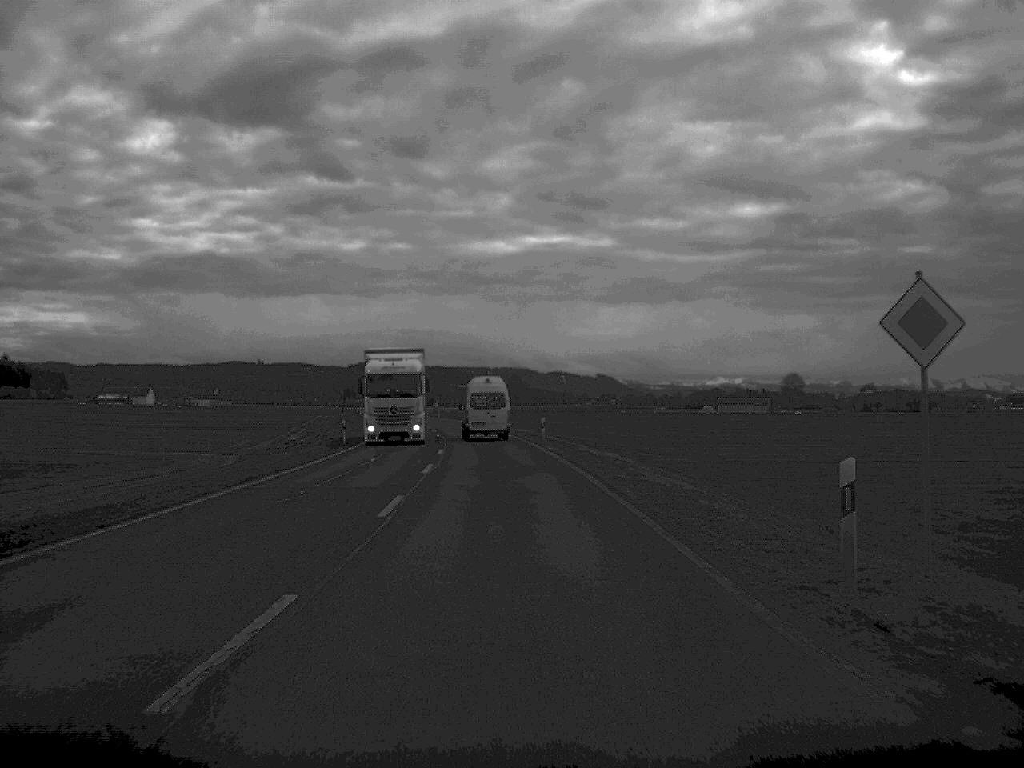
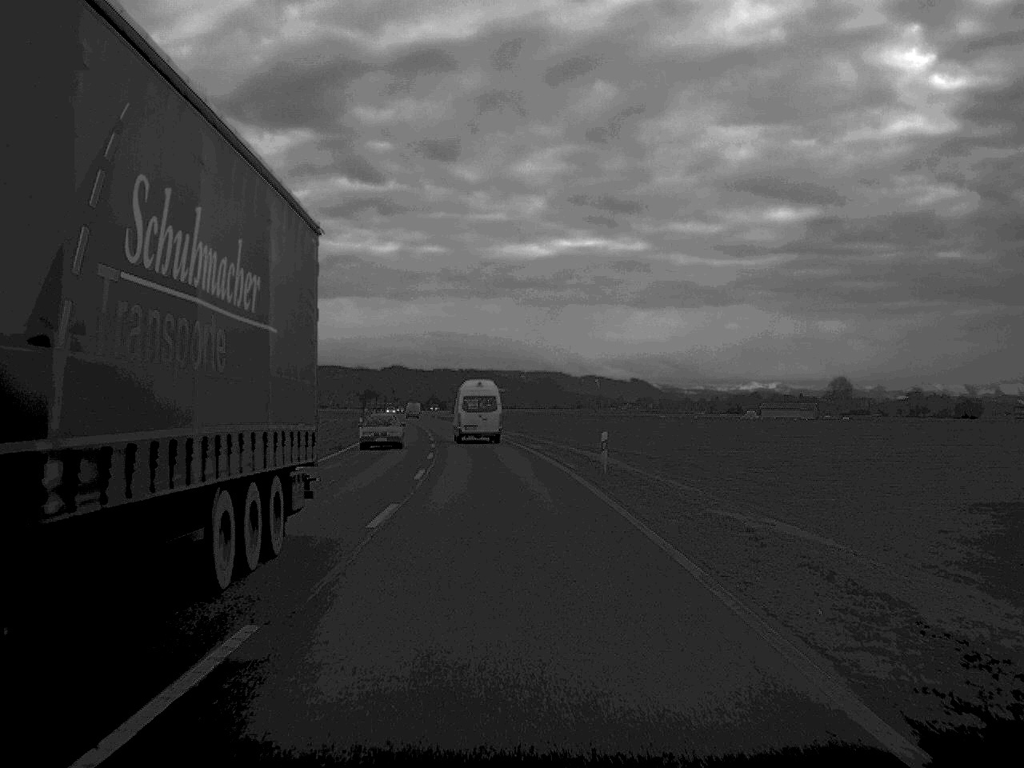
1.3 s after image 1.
(-0.3, +25.3) m; -2°
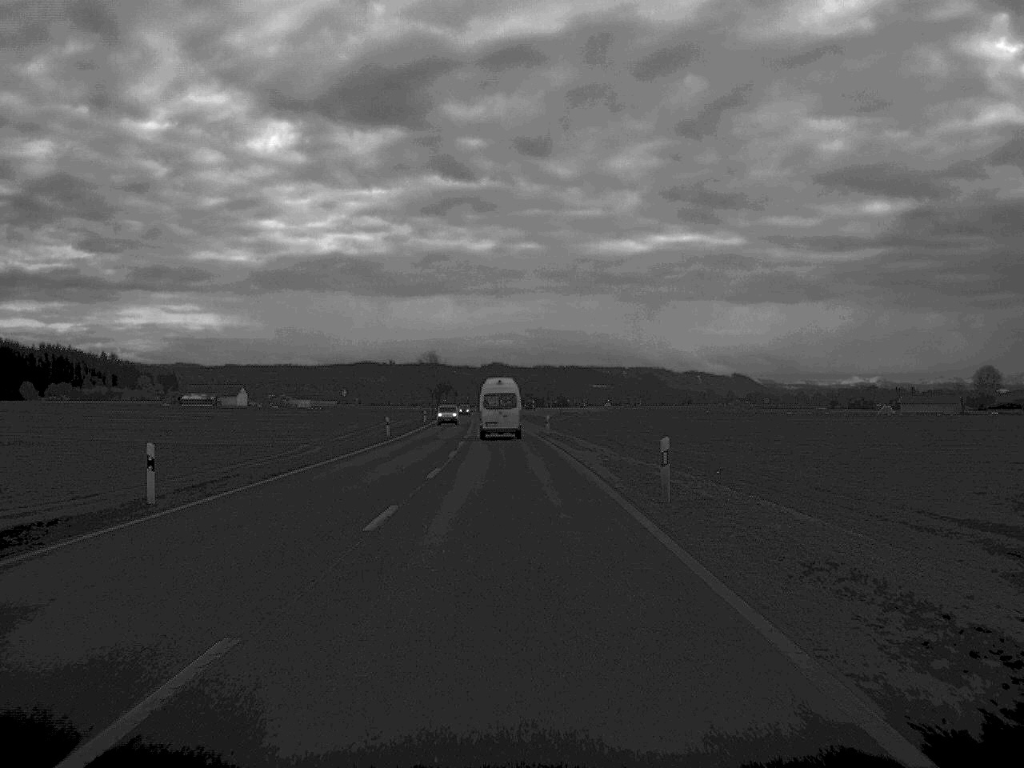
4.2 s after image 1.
(-2.4, +60.2) m; -5°
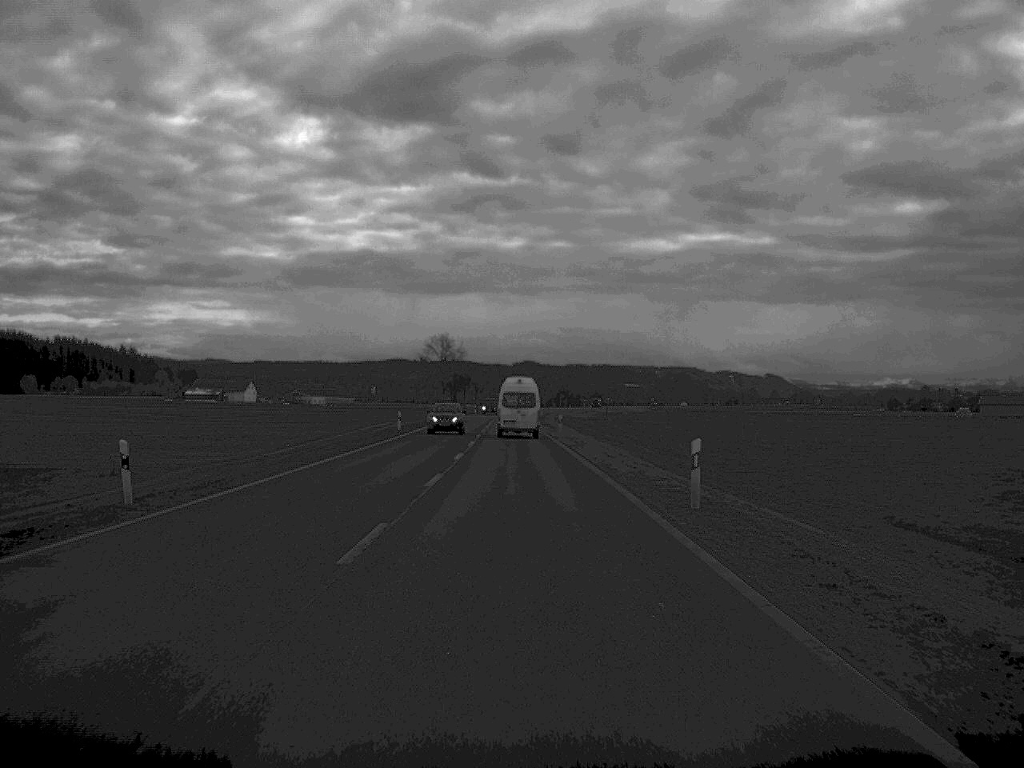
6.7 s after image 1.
(-0.9, +51.3) m; -1°
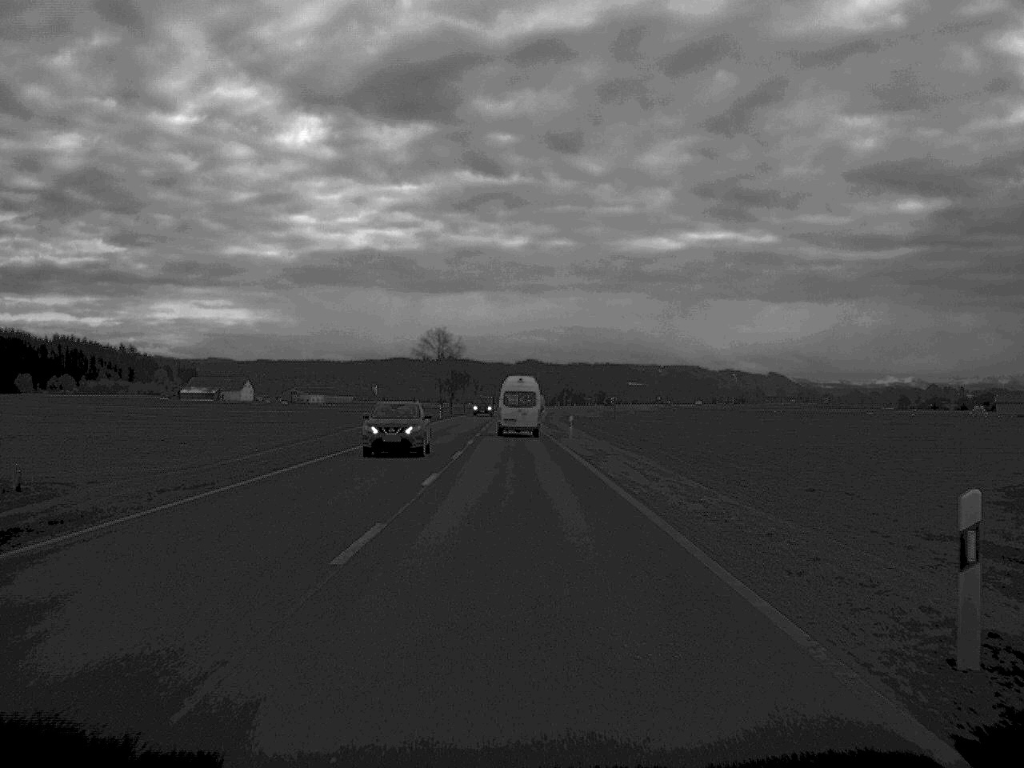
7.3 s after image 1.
(0.0, +12.1) m; 0°
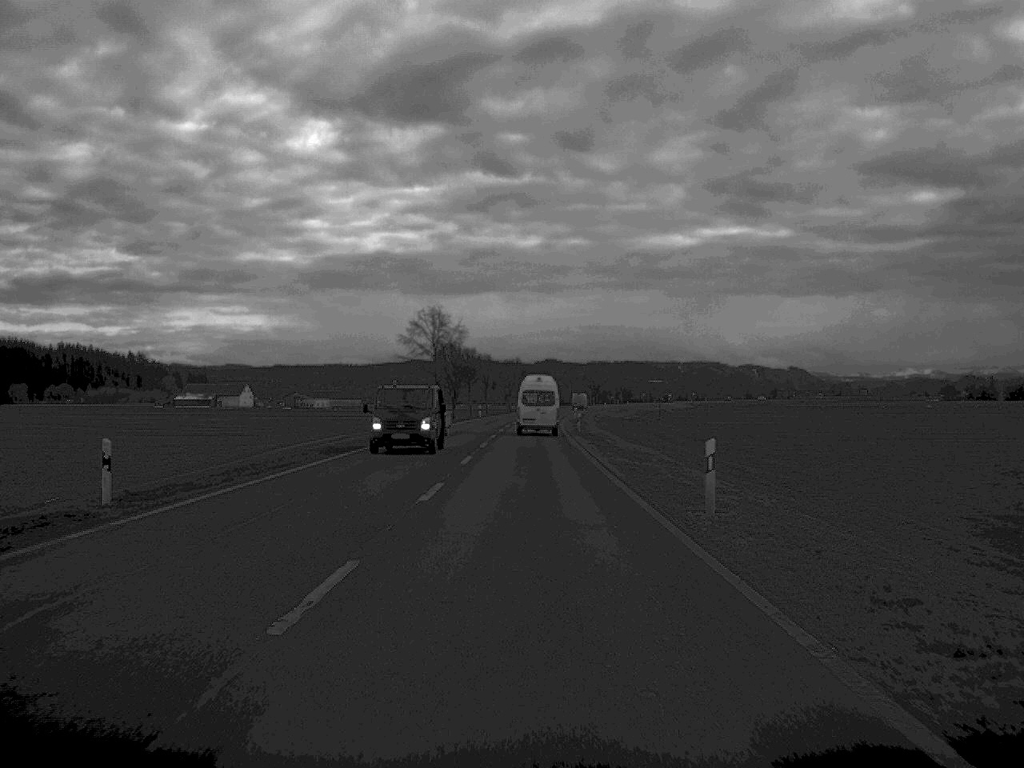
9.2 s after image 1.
(-0.3, +39.6) m; -1°
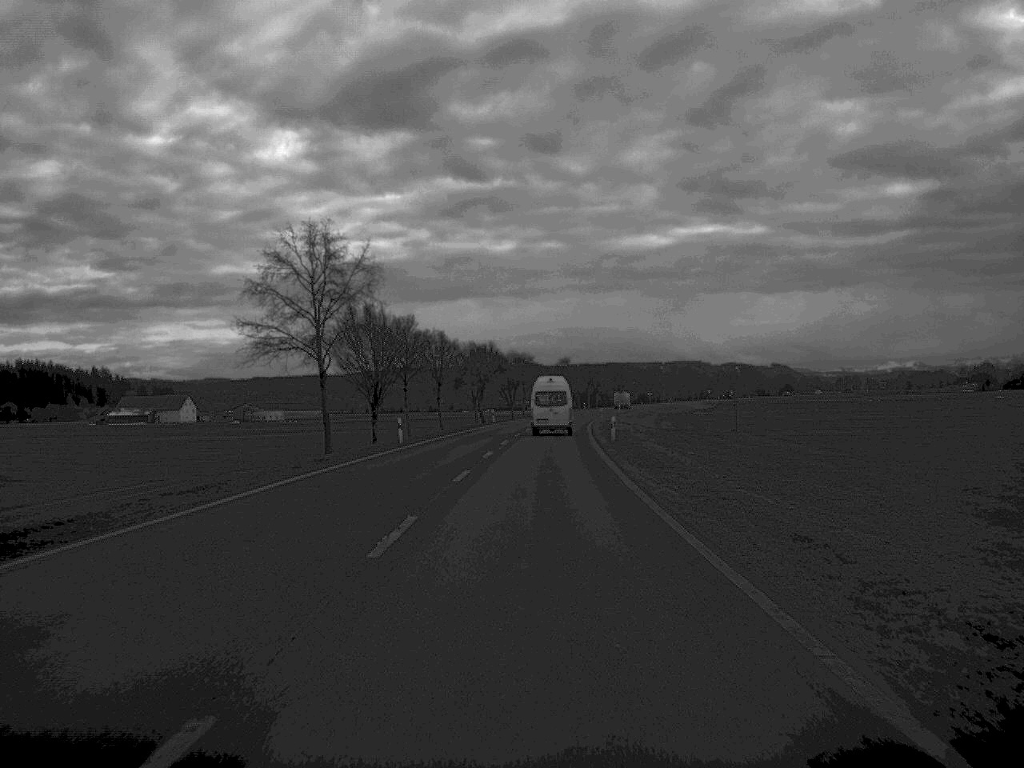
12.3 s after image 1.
(+0.2, +65.4) m; +1°
